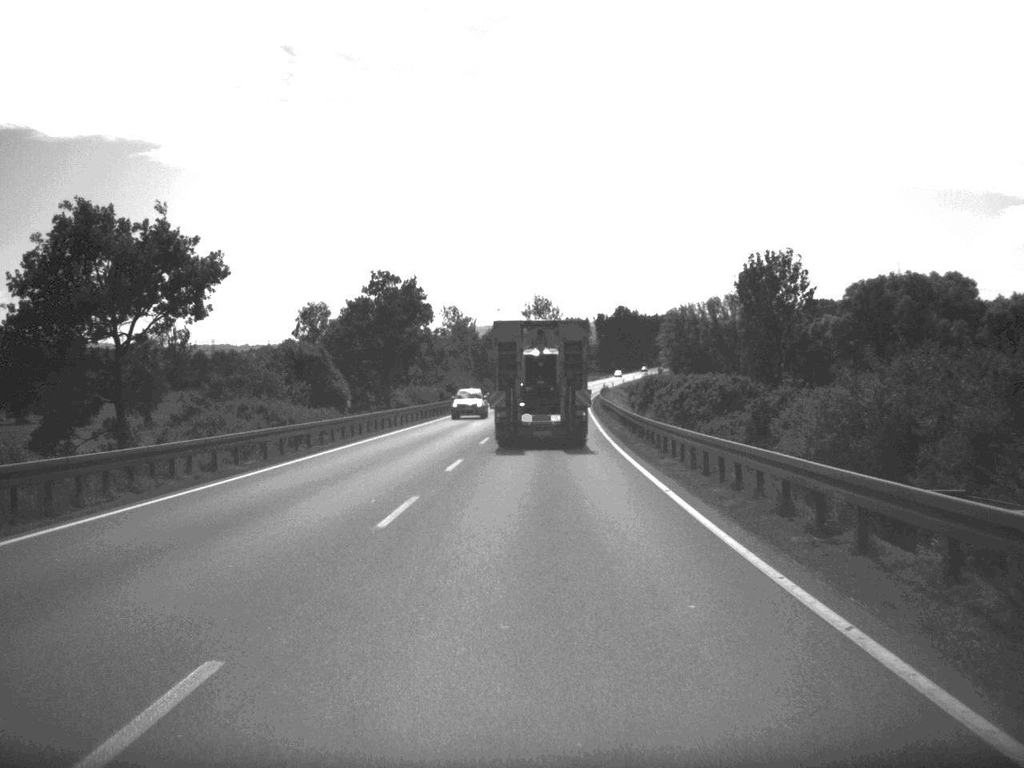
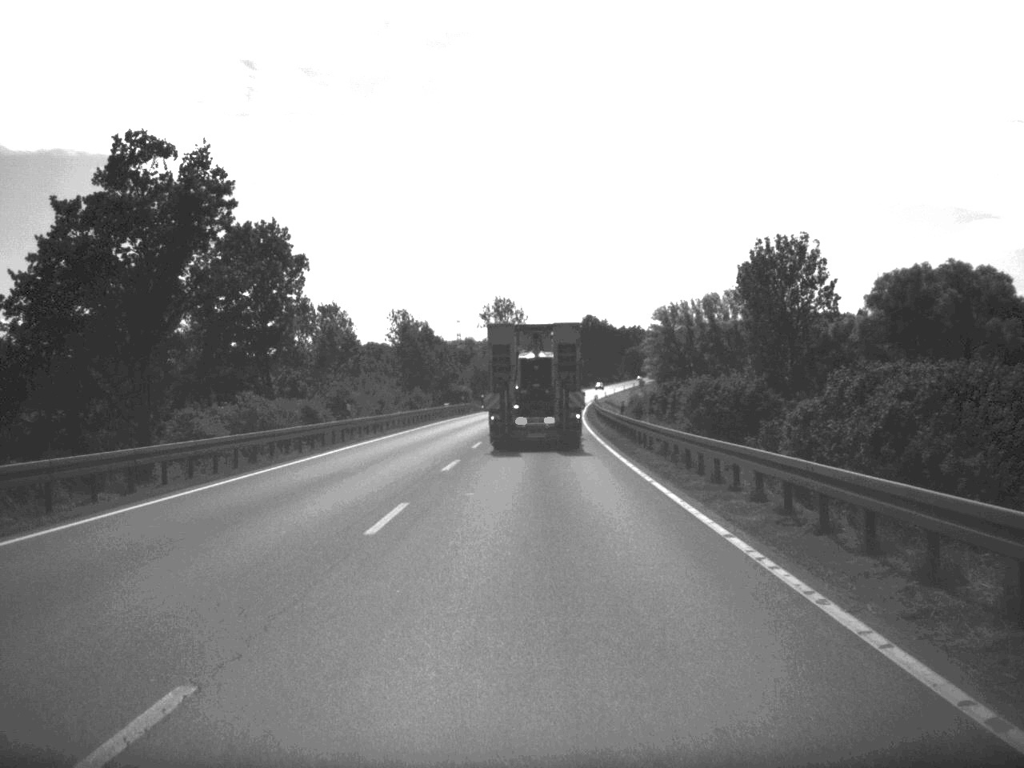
(+0.6, +47.6) m; +1°
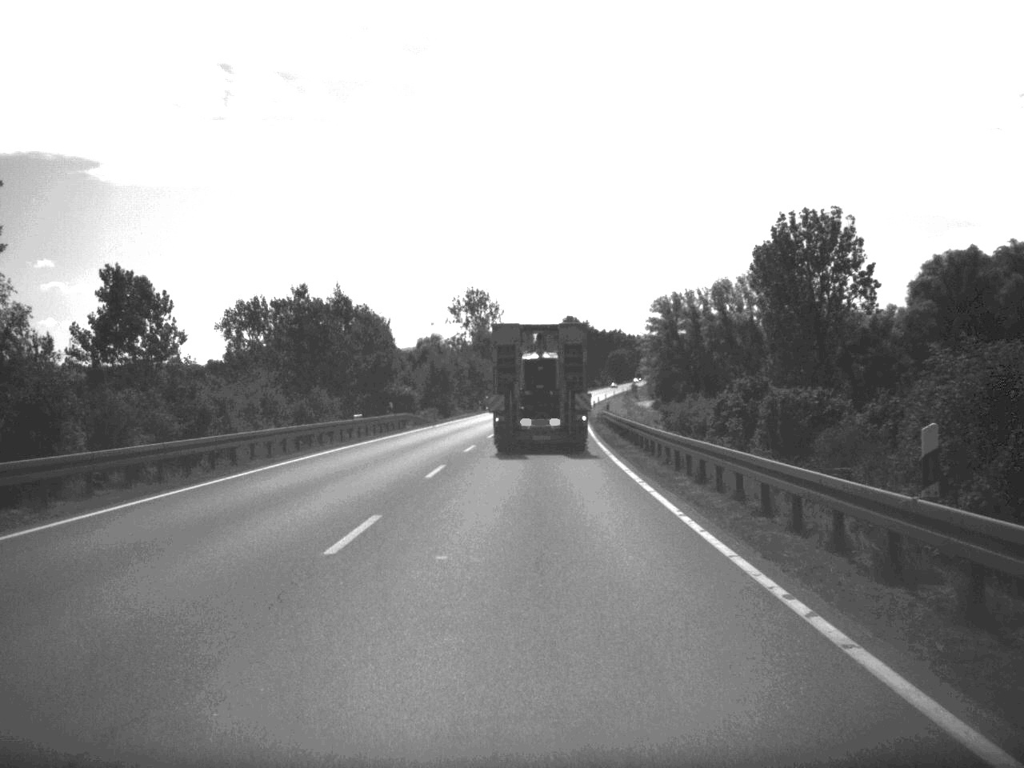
(+0.3, +37.2) m; +1°
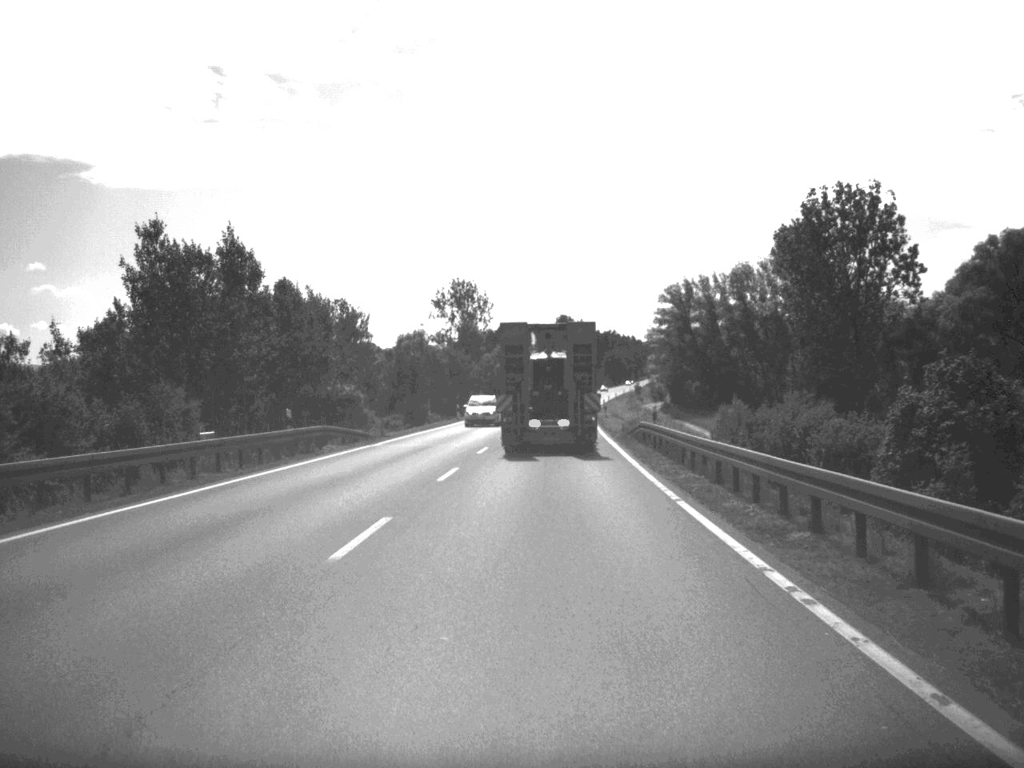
(0.0, +24.1) m; 0°
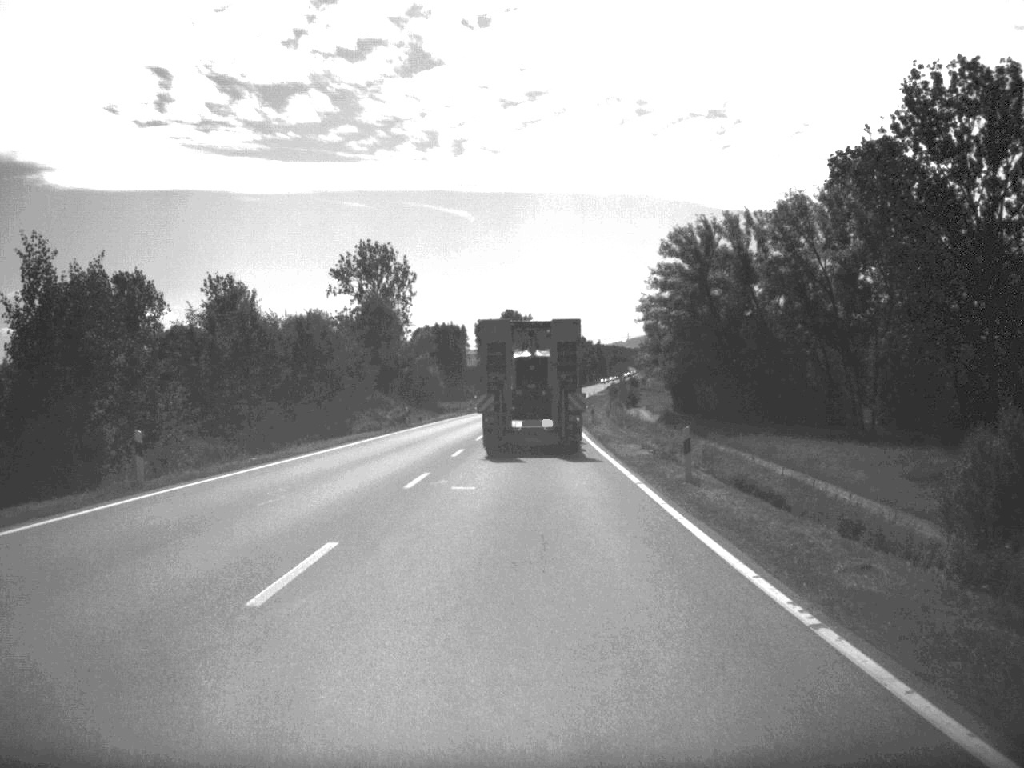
(+1.3, +61.2) m; +2°
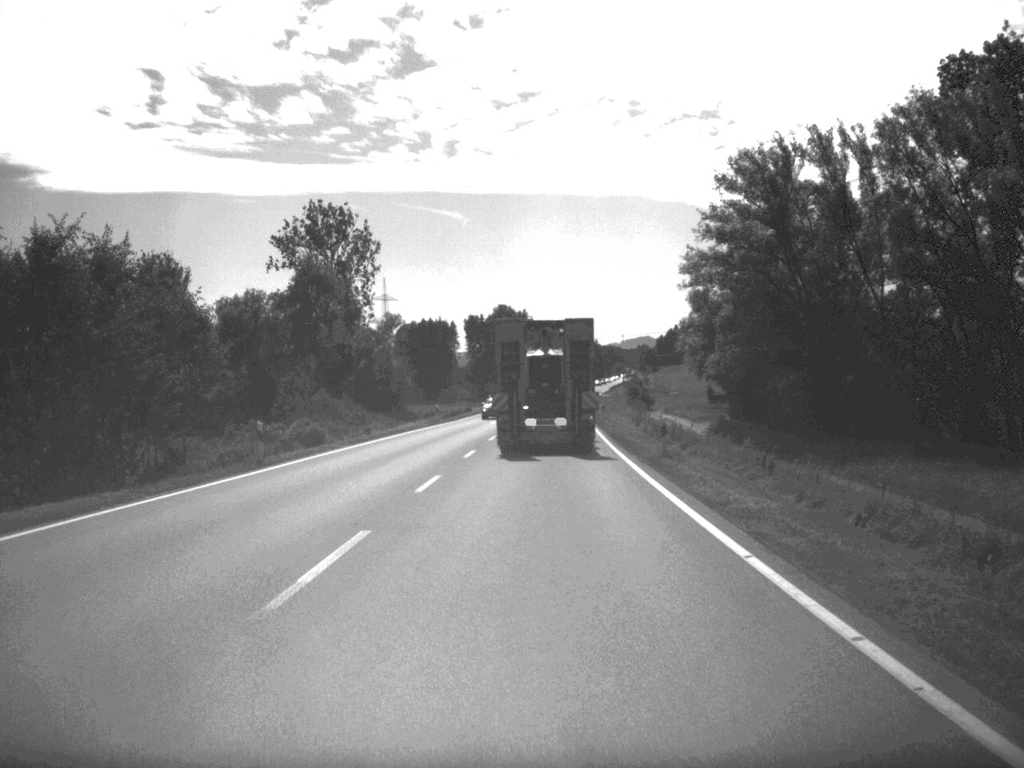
(0.0, +36.0) m; 0°
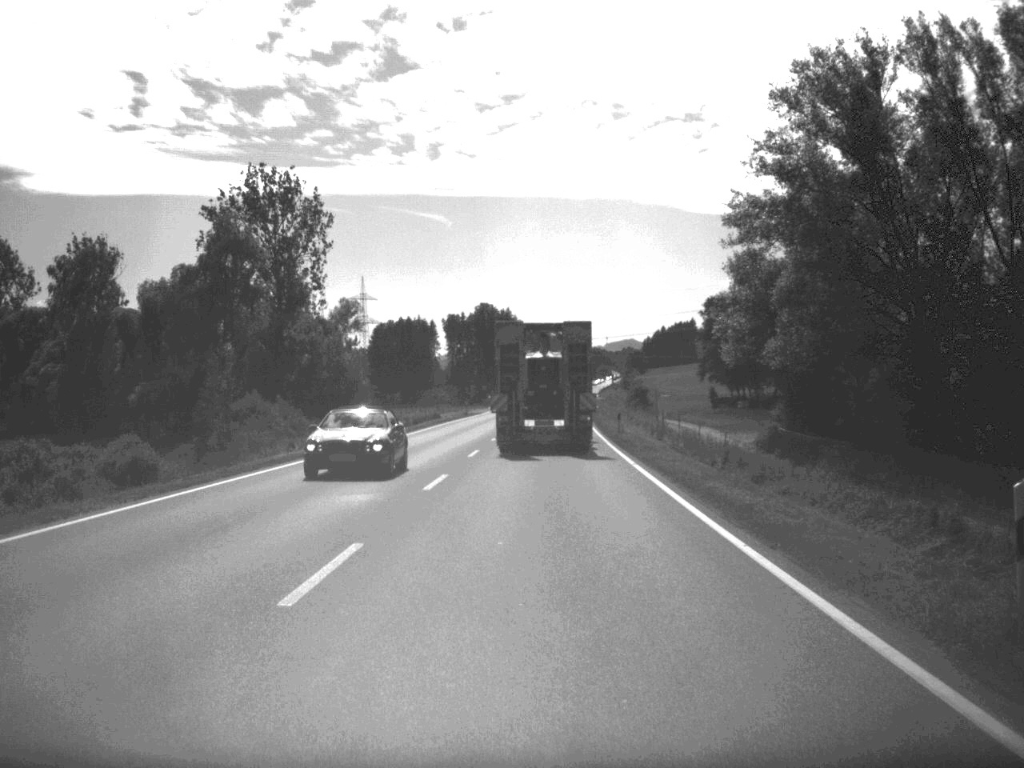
(+0.1, +22.7) m; +1°
